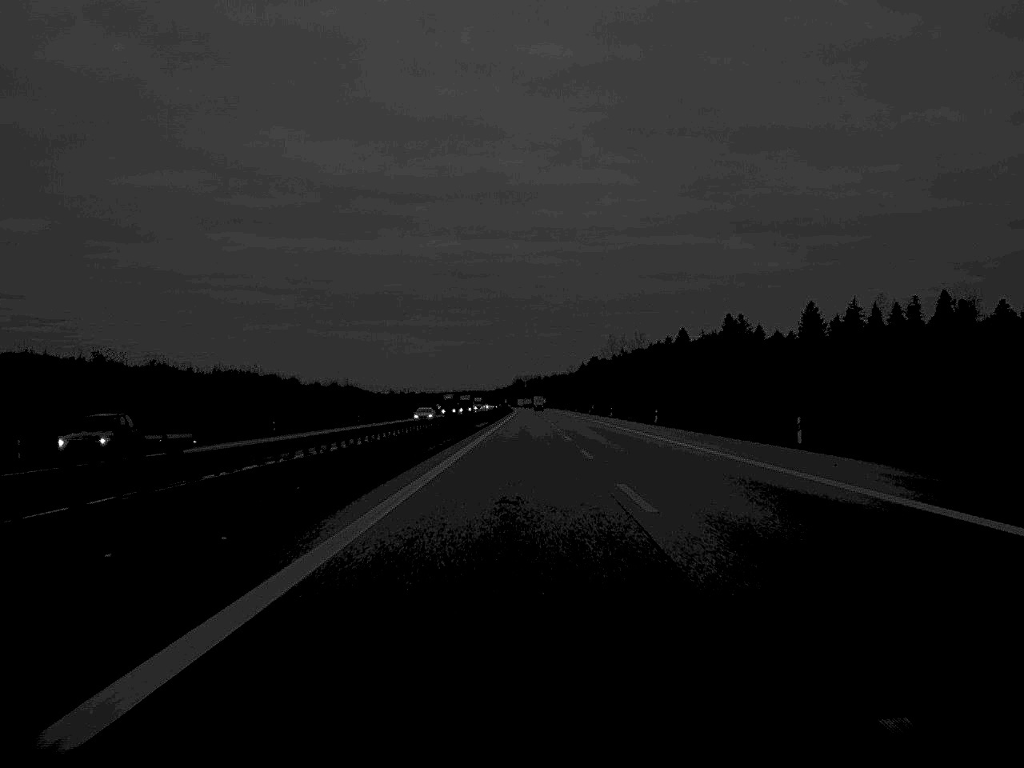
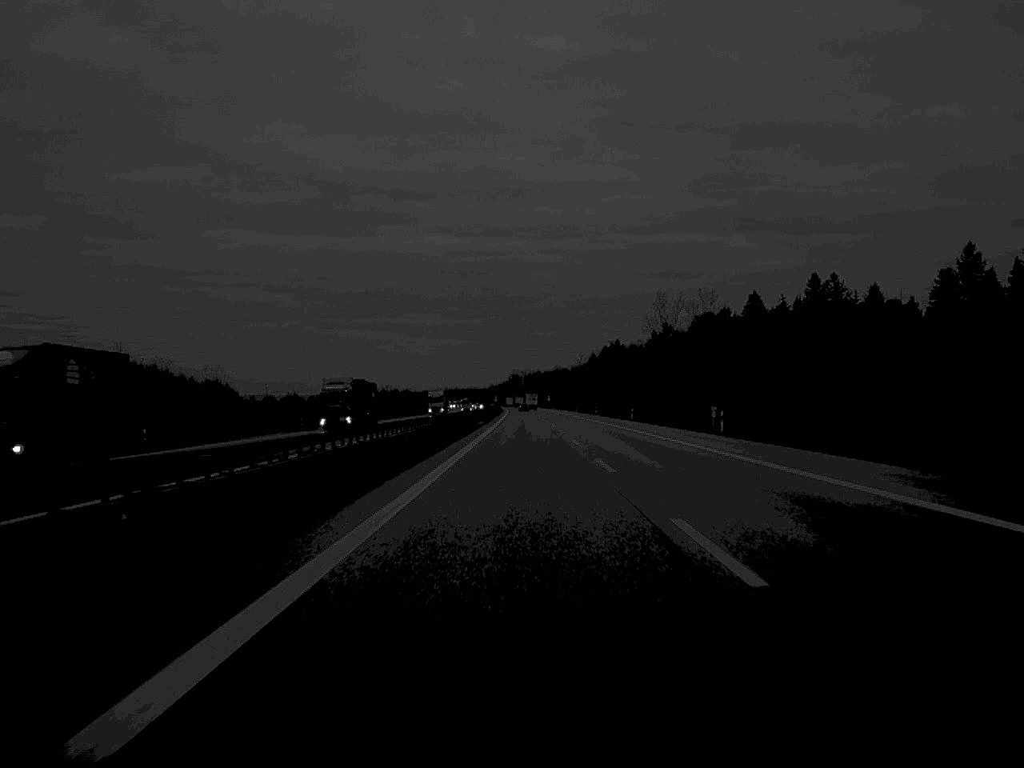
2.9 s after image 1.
(0.0, +131.5) m; 0°
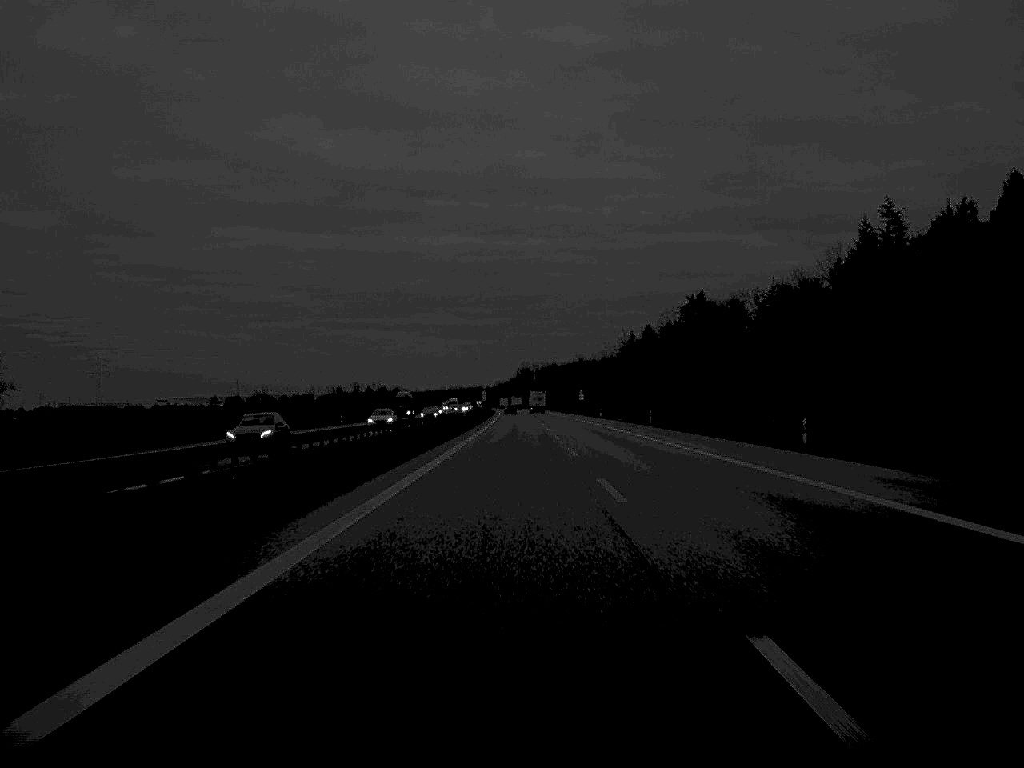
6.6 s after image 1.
(-0.5, +169.3) m; -1°
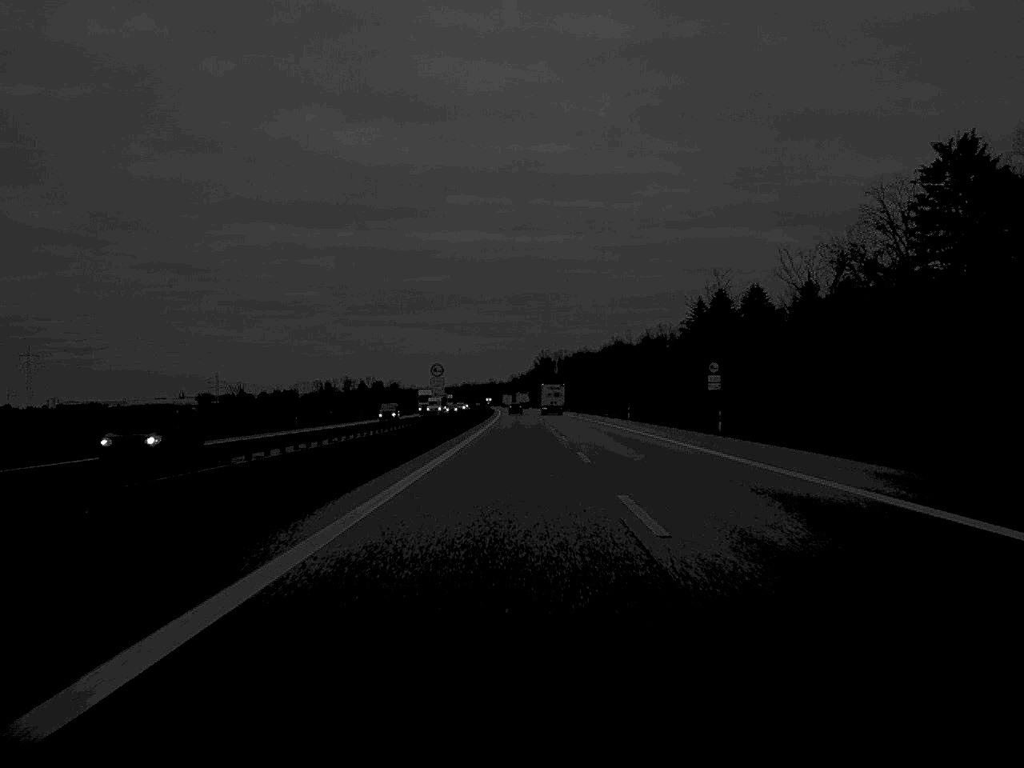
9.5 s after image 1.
(-0.9, +130.8) m; -1°
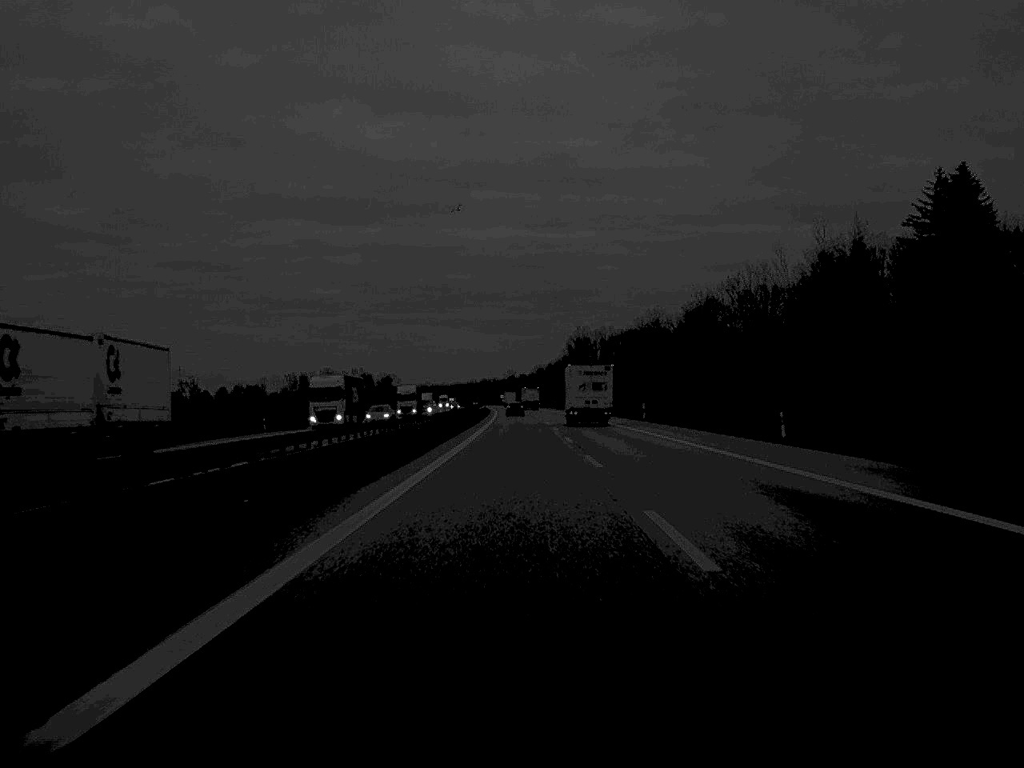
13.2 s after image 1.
(-1.5, +163.4) m; -1°
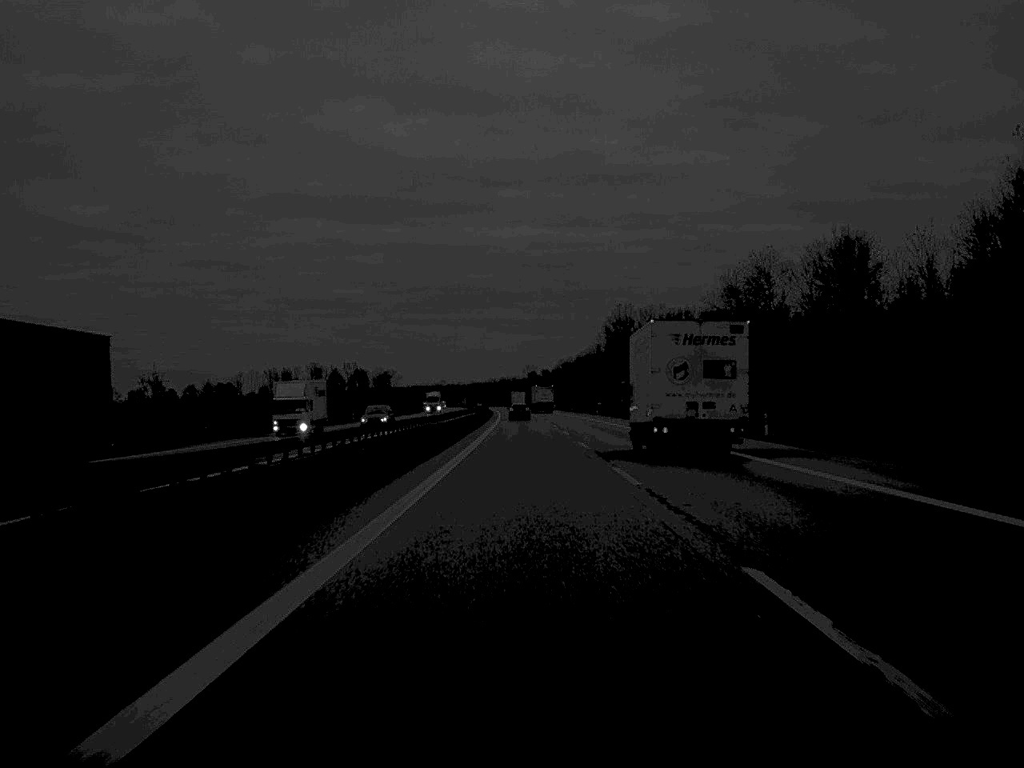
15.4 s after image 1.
(-0.8, +95.0) m; -1°
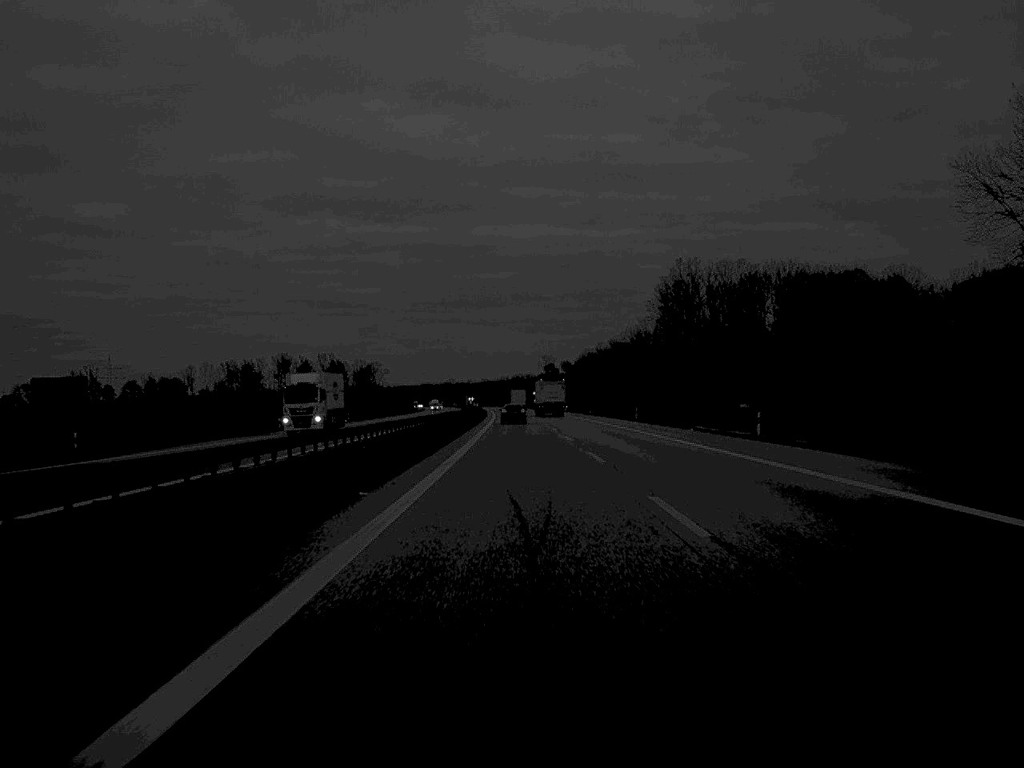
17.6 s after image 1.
(-0.5, +97.6) m; -1°
